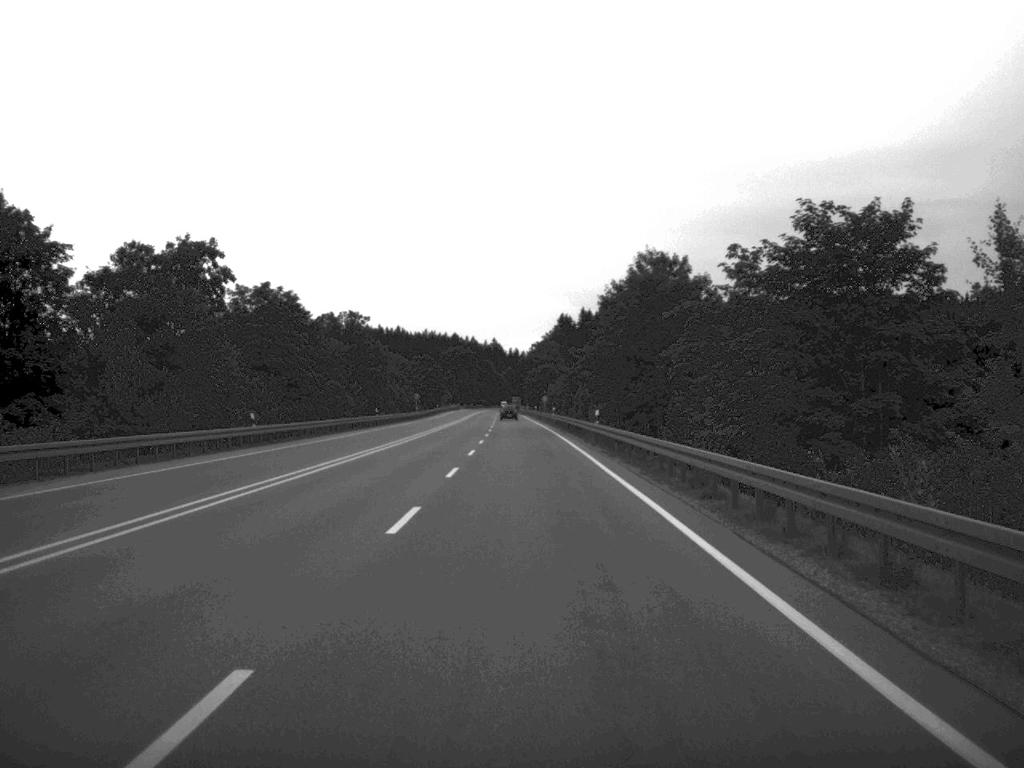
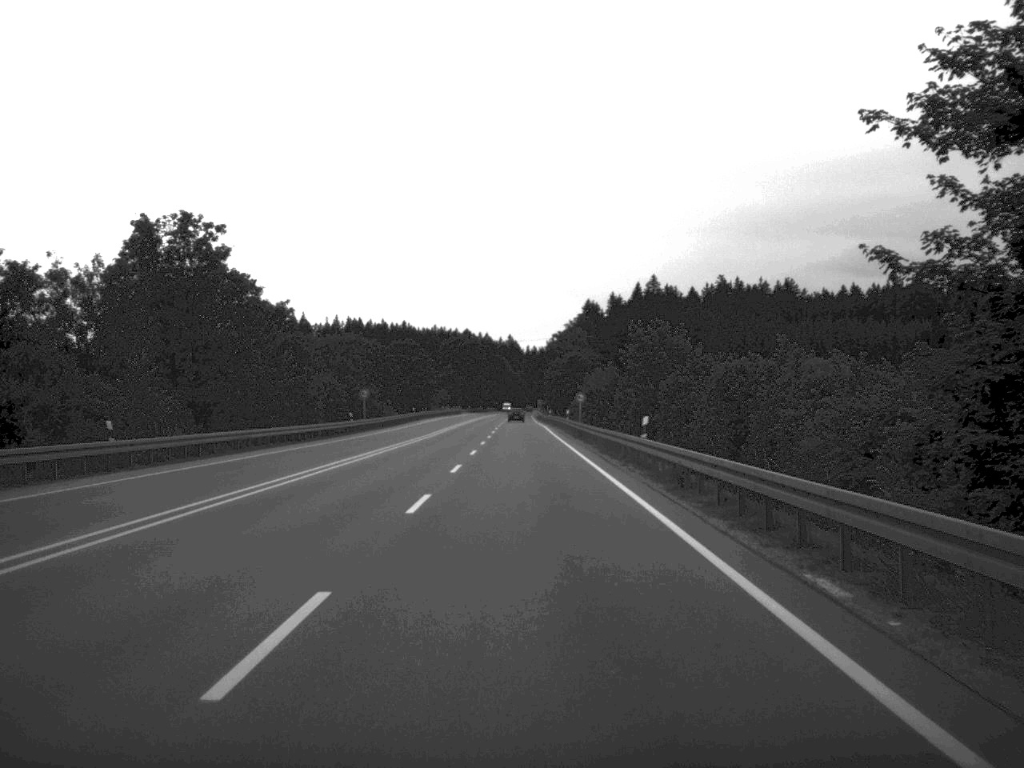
(-0.4, +68.0) m; -1°
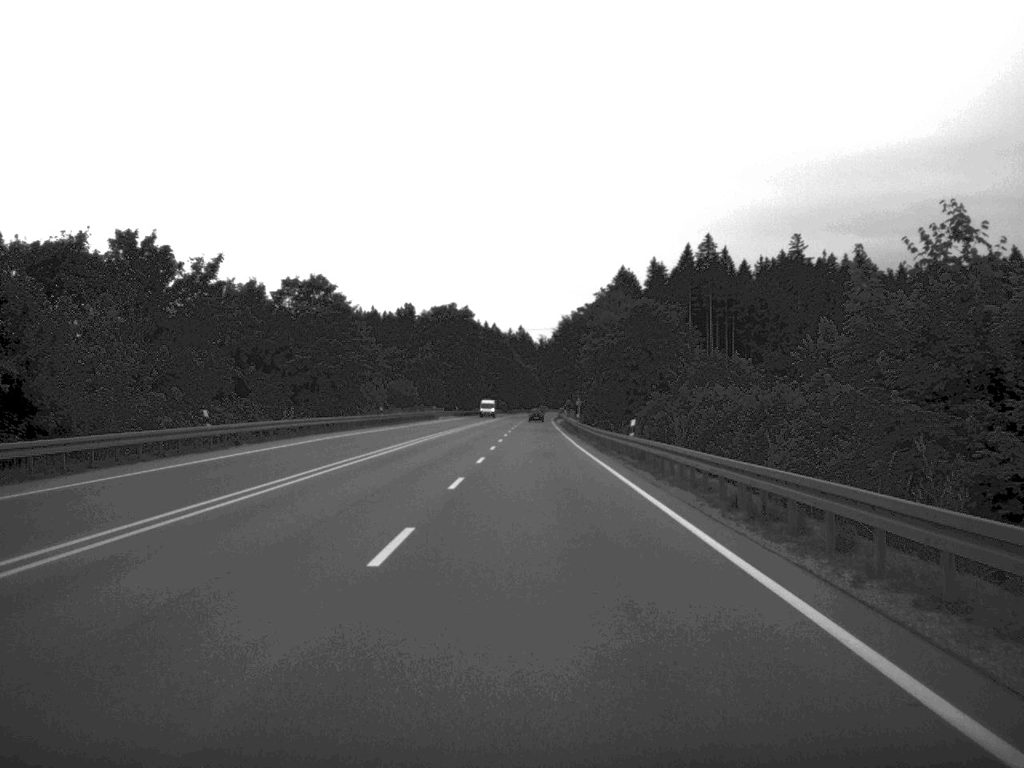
(-0.6, +89.3) m; -1°
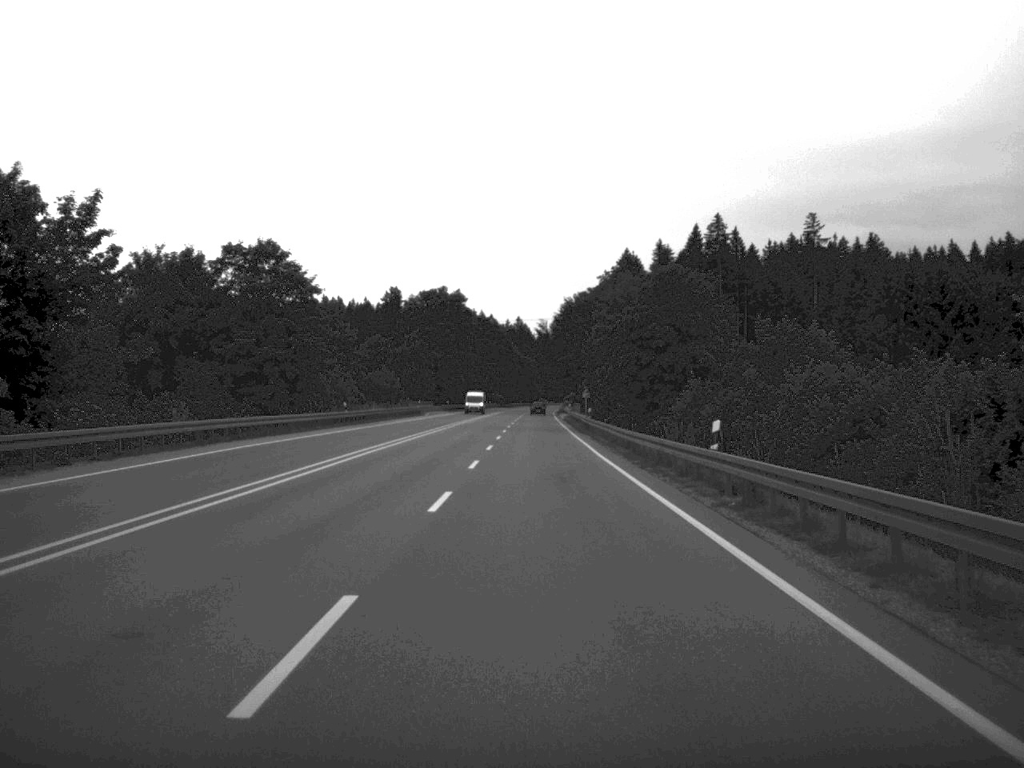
(0.0, +17.9) m; 0°
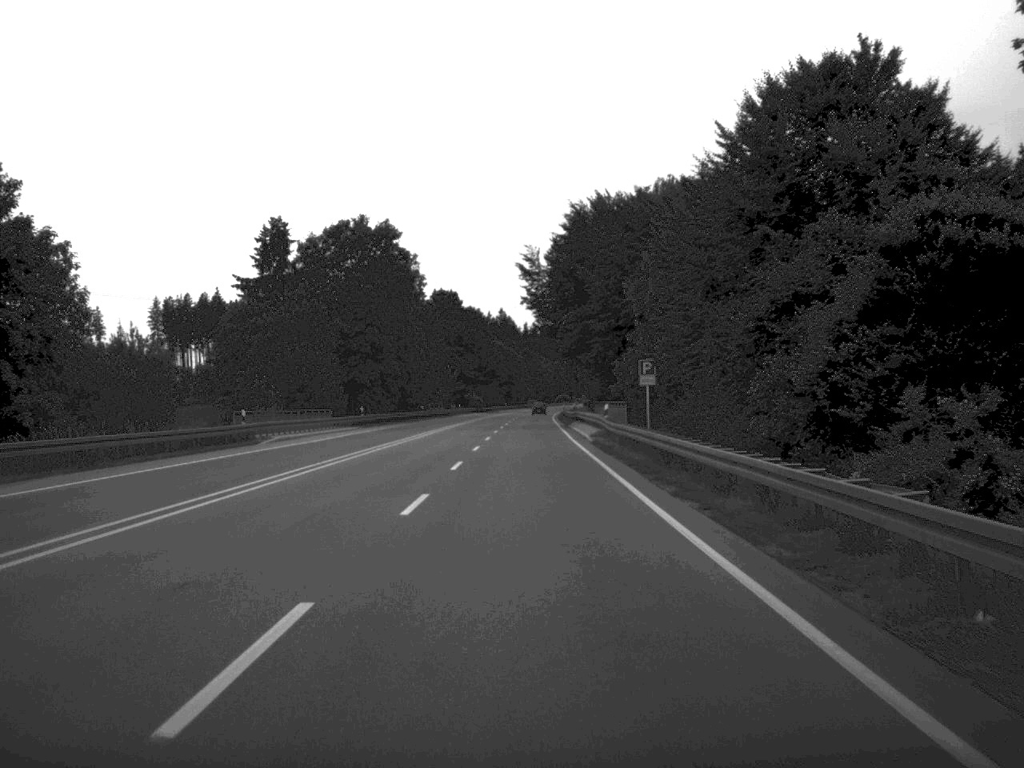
(+0.5, +71.6) m; 0°
